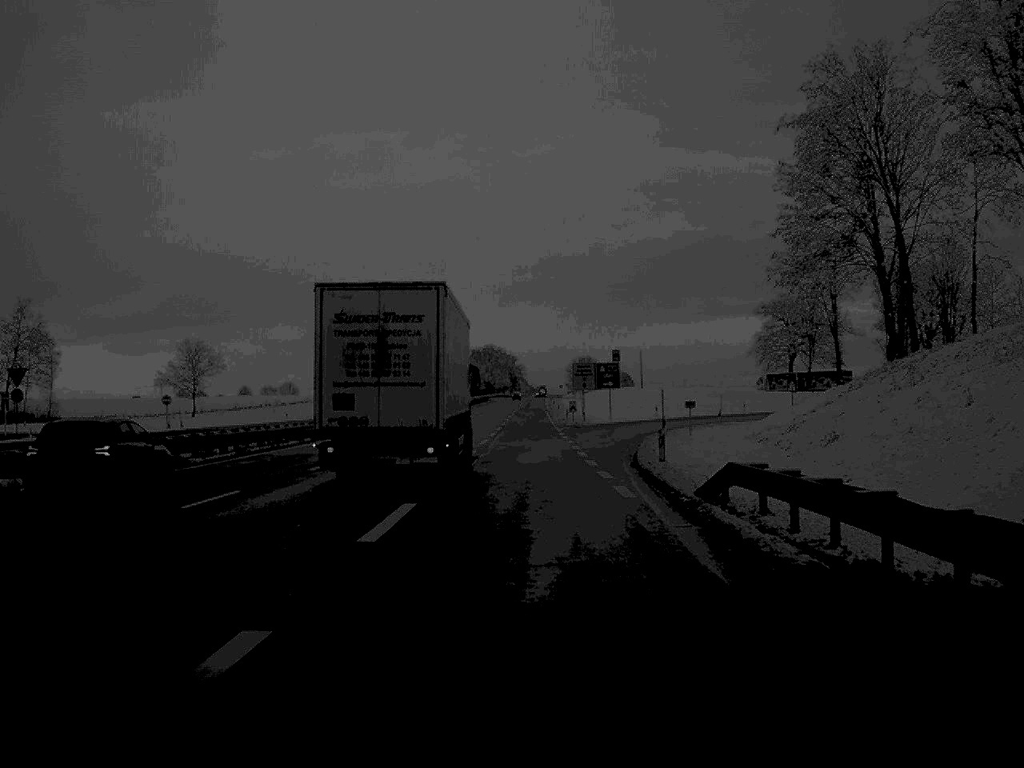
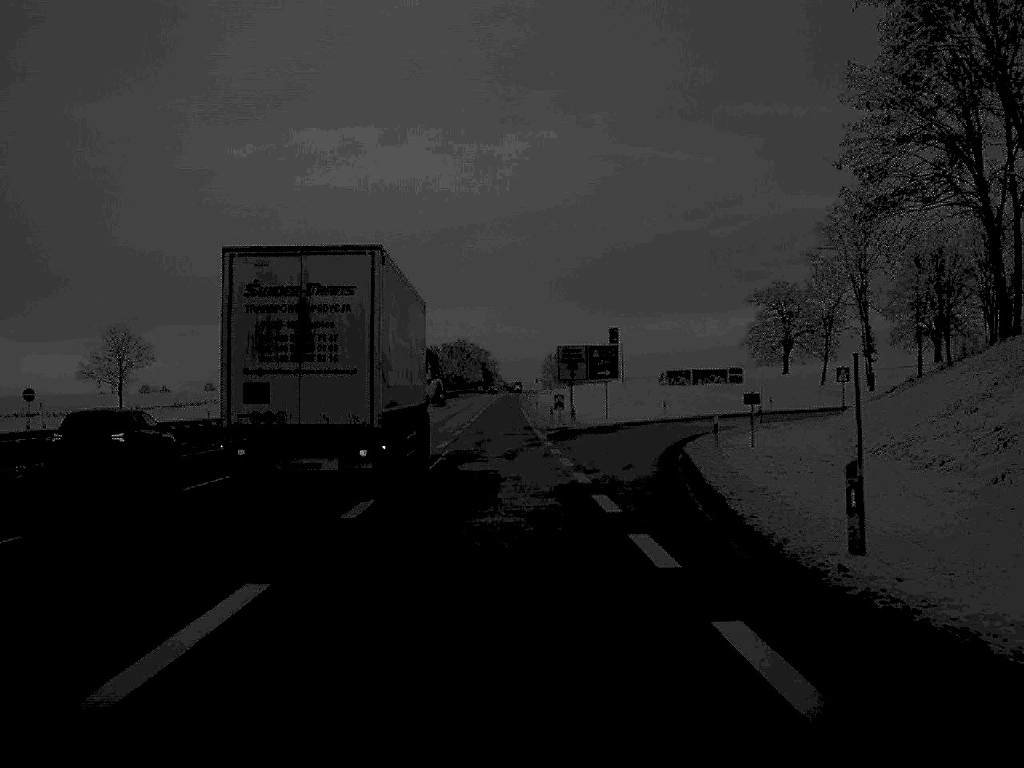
(+0.2, +21.9) m; +1°
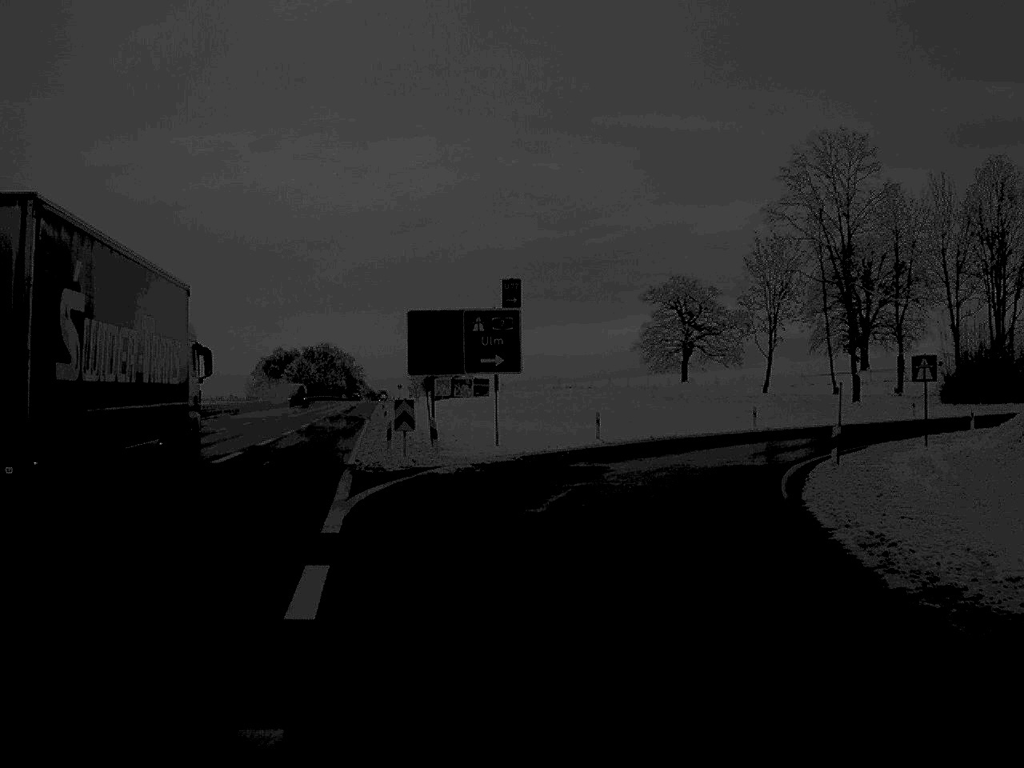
(+1.3, +32.7) m; +6°
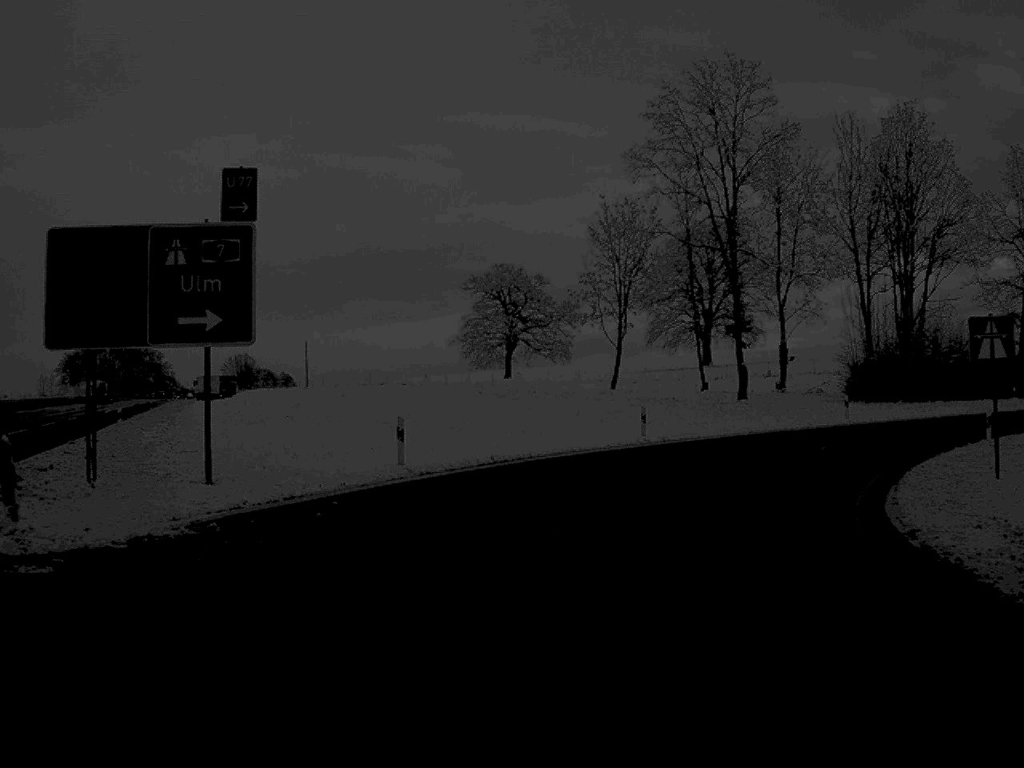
(+1.2, +18.4) m; +8°
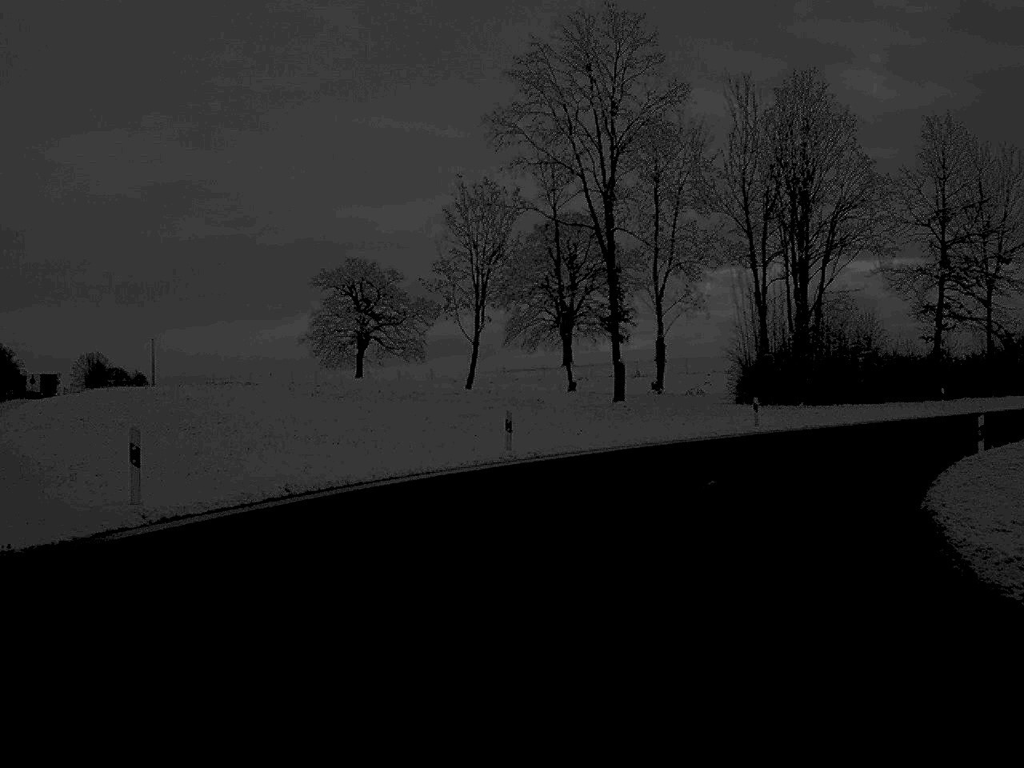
(+0.5, +8.9) m; +6°
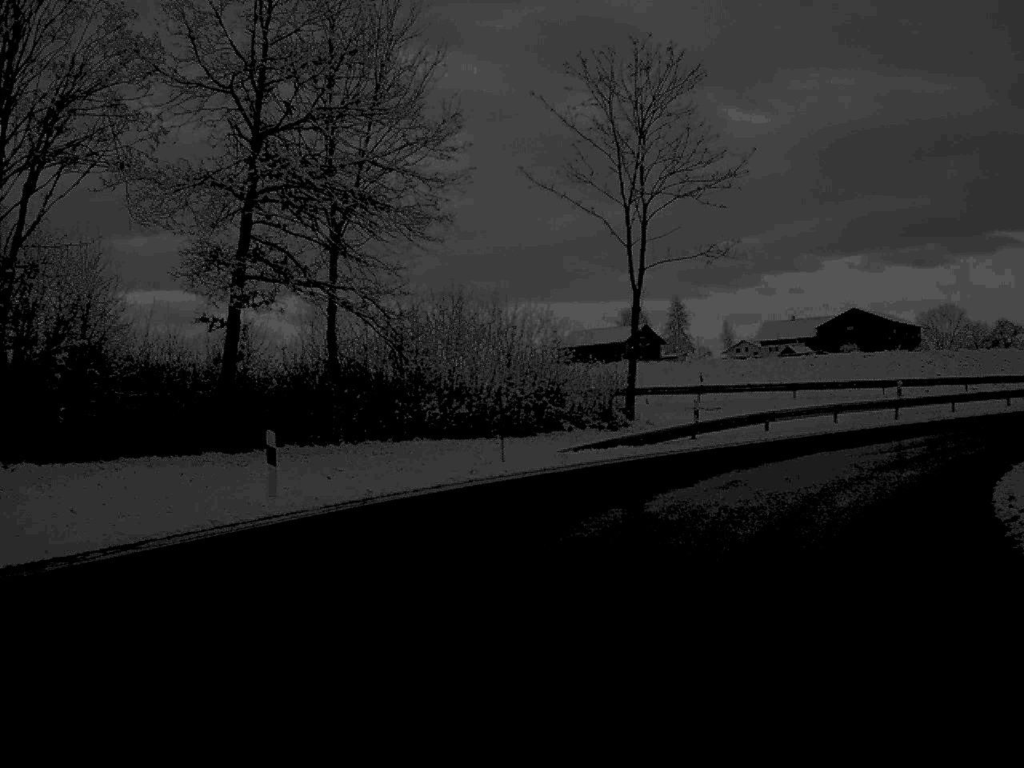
(+9.1, +31.9) m; +33°
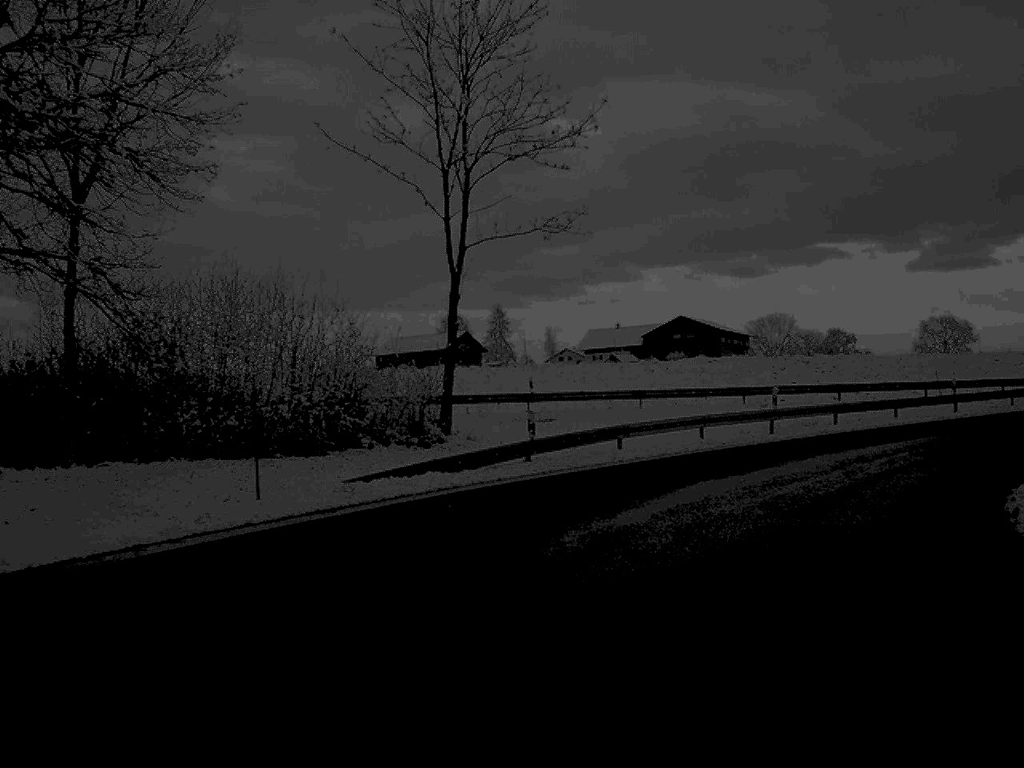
(+0.5, +7.6) m; +8°
